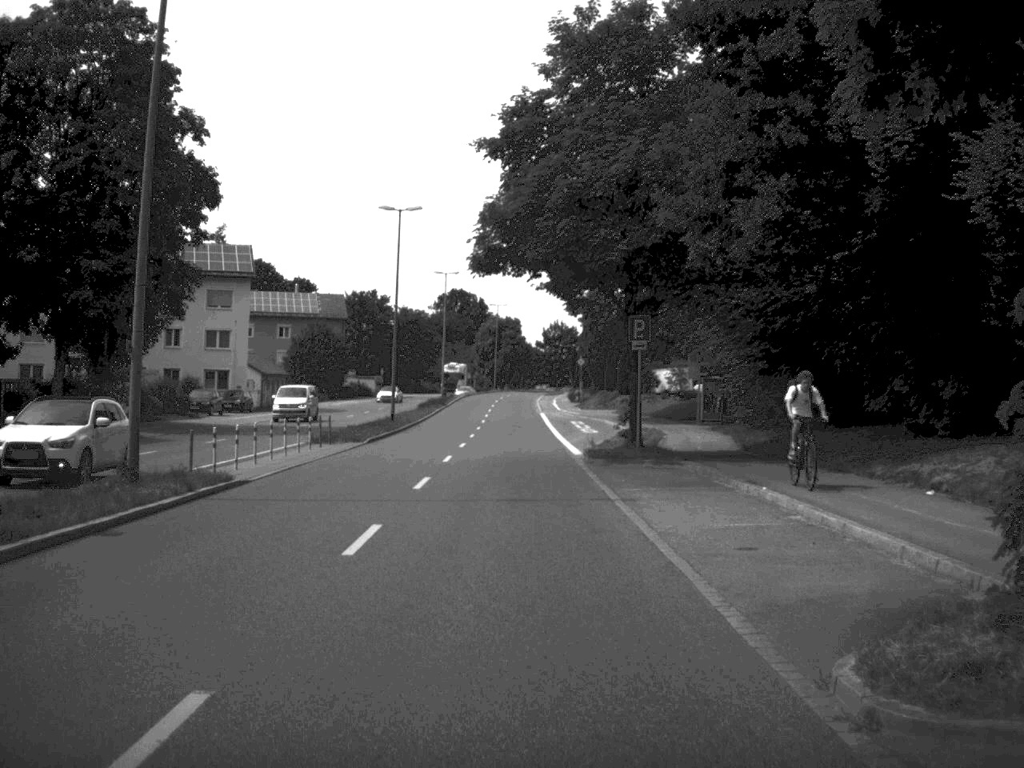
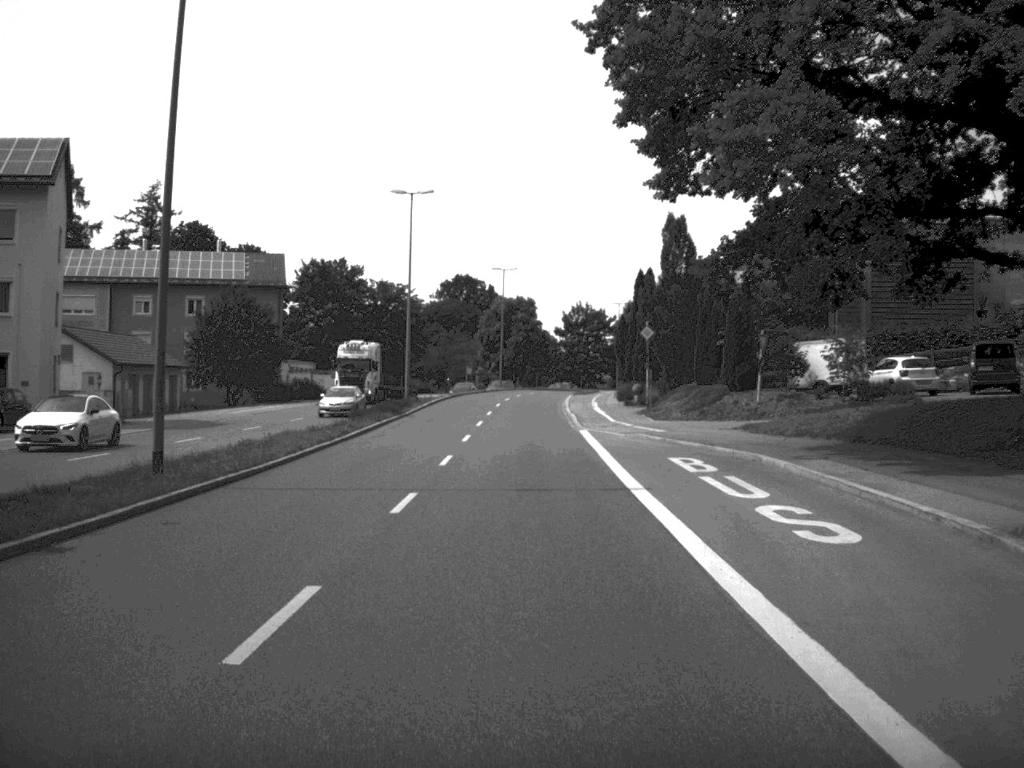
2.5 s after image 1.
(-0.3, +40.6) m; -1°
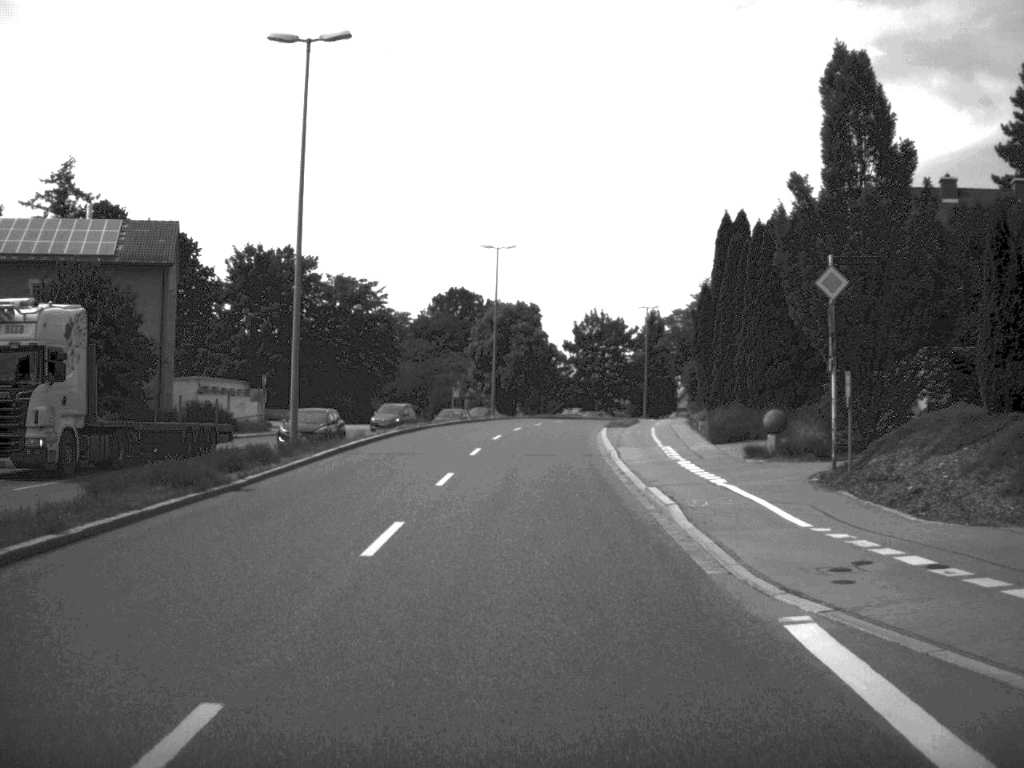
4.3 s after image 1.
(0.0, +30.3) m; 0°
